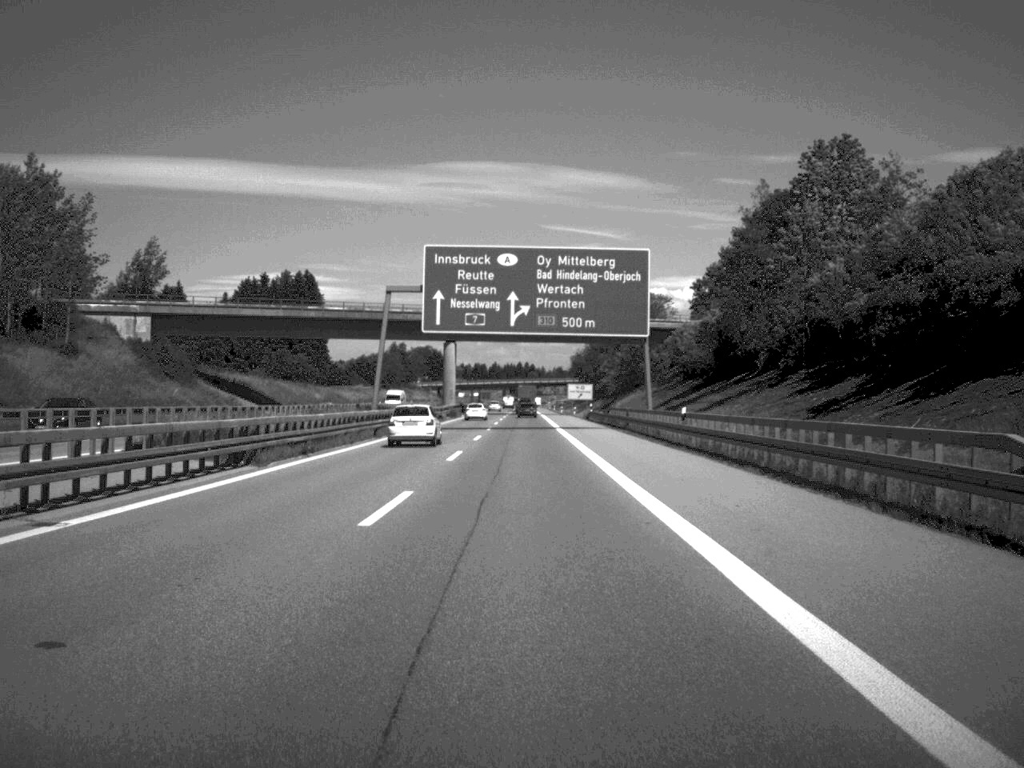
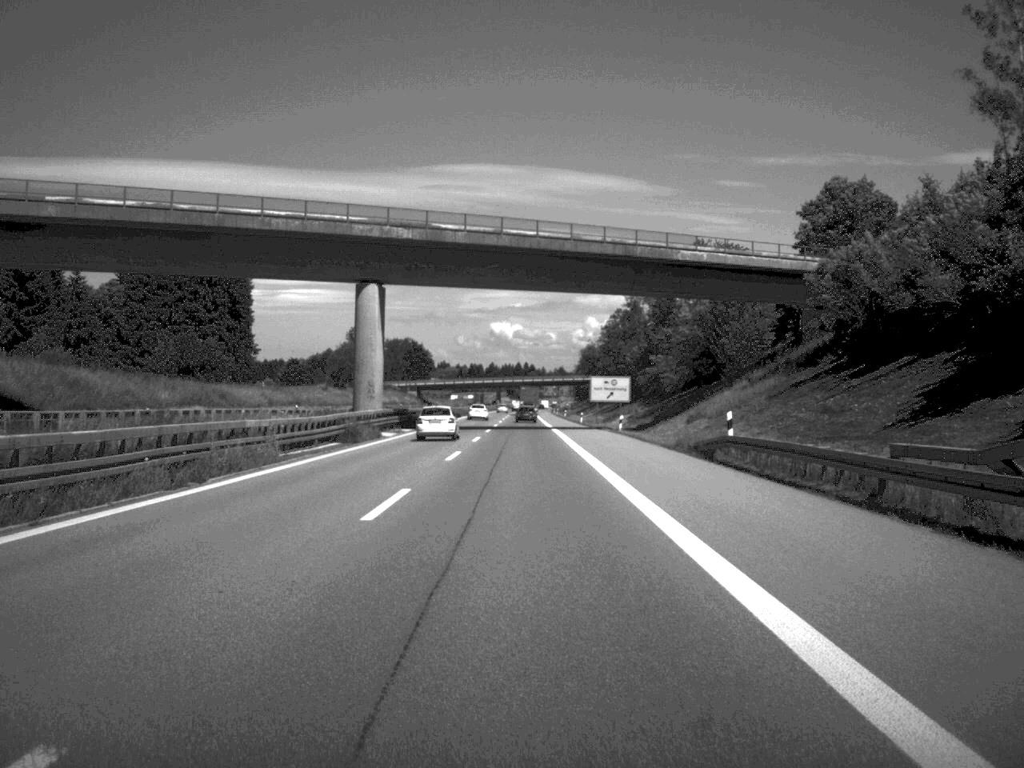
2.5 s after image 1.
(0.0, +69.9) m; 0°
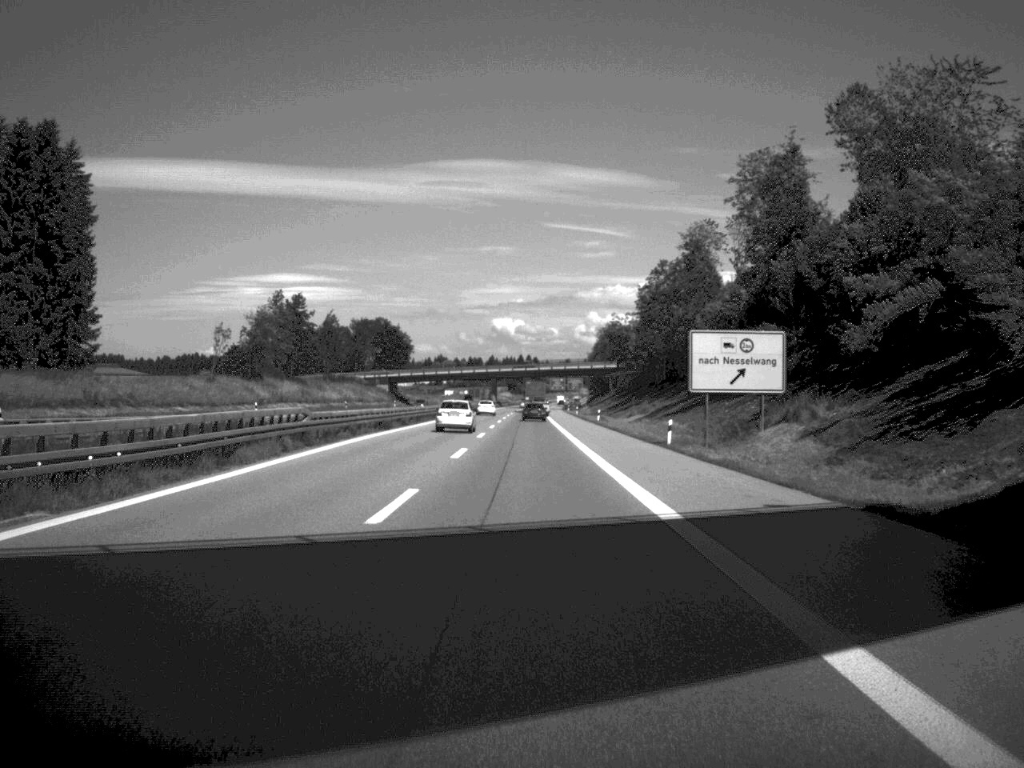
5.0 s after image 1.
(-0.3, +72.0) m; 0°
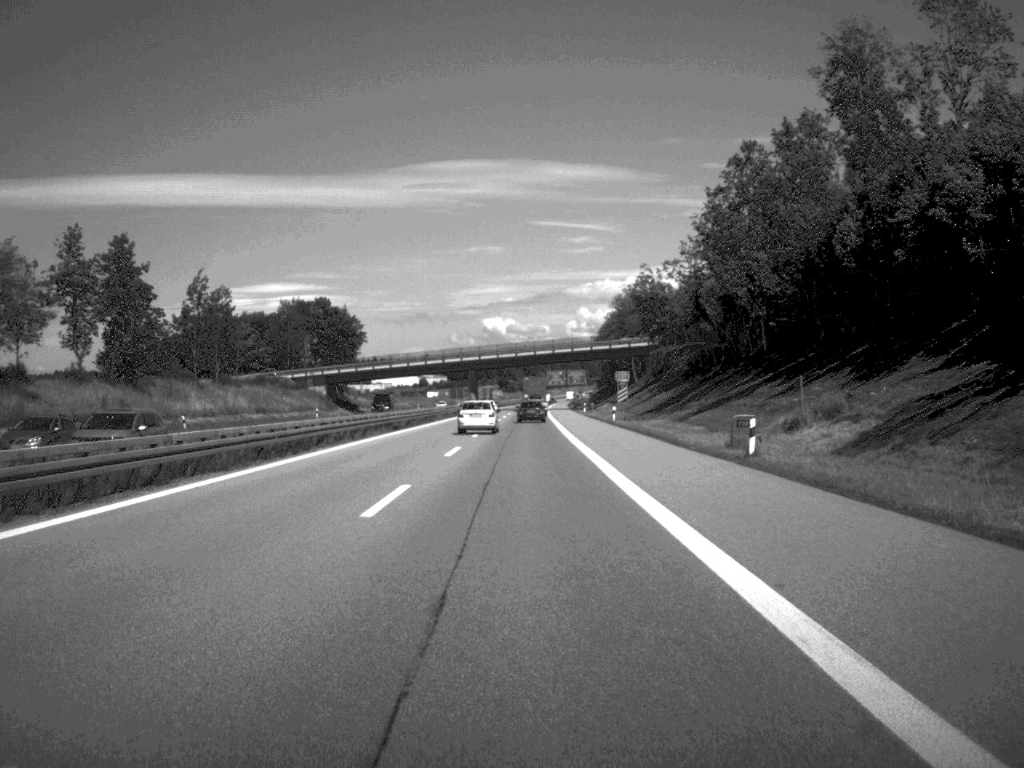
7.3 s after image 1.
(+0.1, +70.1) m; 0°
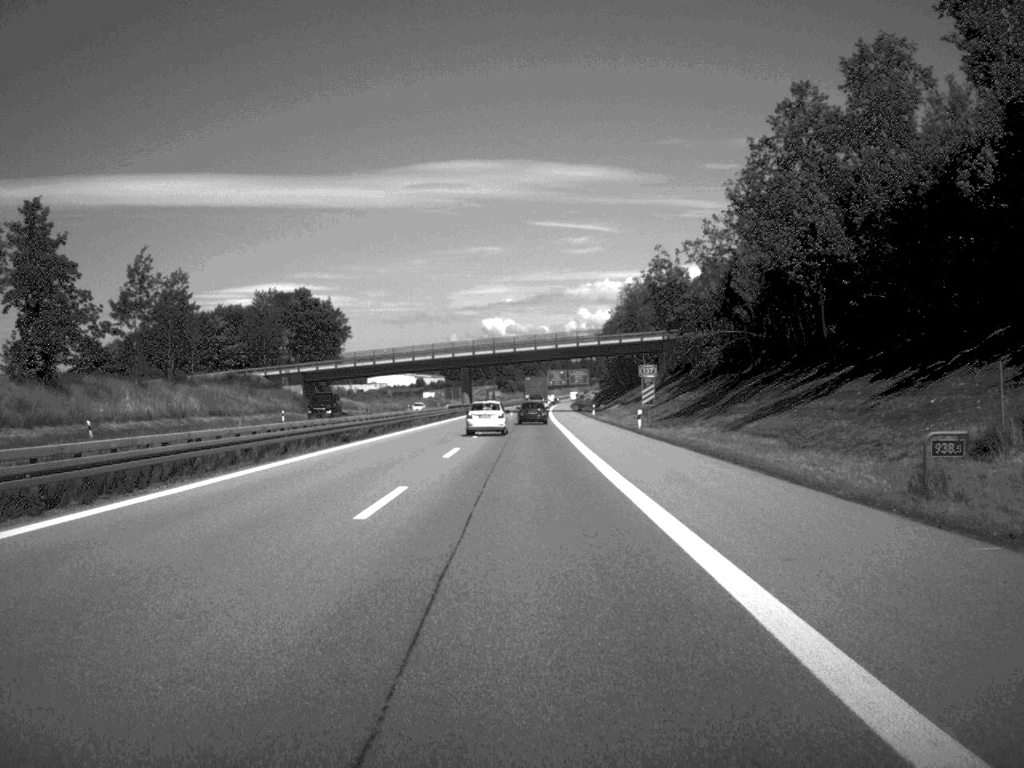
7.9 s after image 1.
(0.0, +18.0) m; 0°
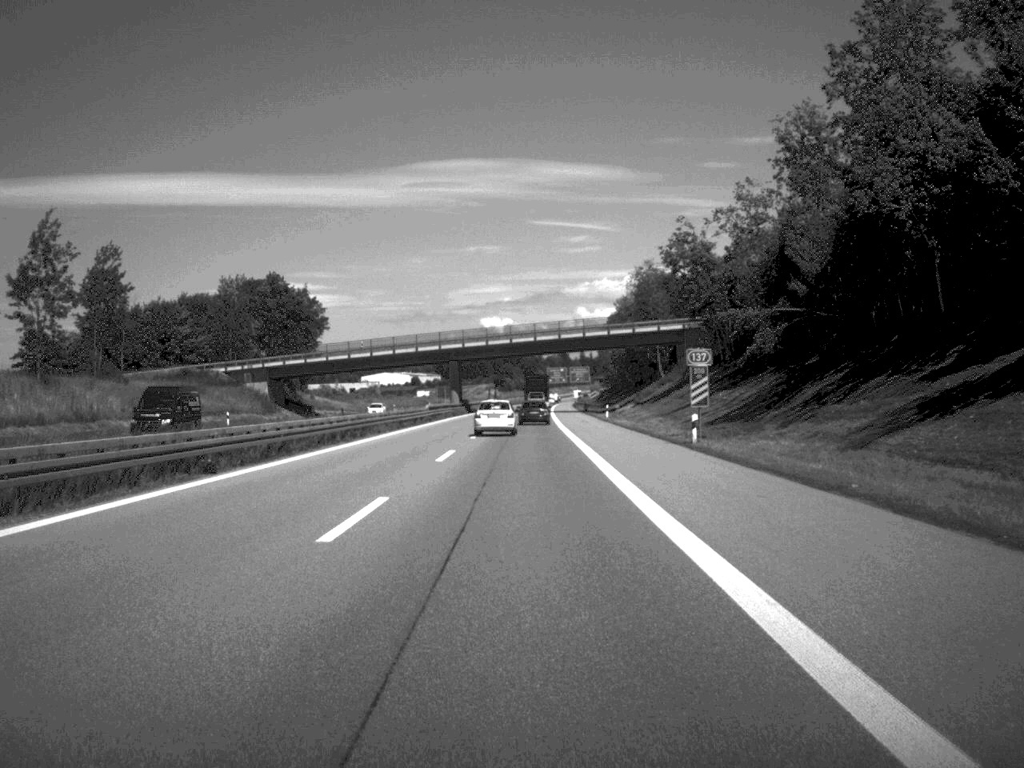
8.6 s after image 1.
(0.0, +20.4) m; 0°
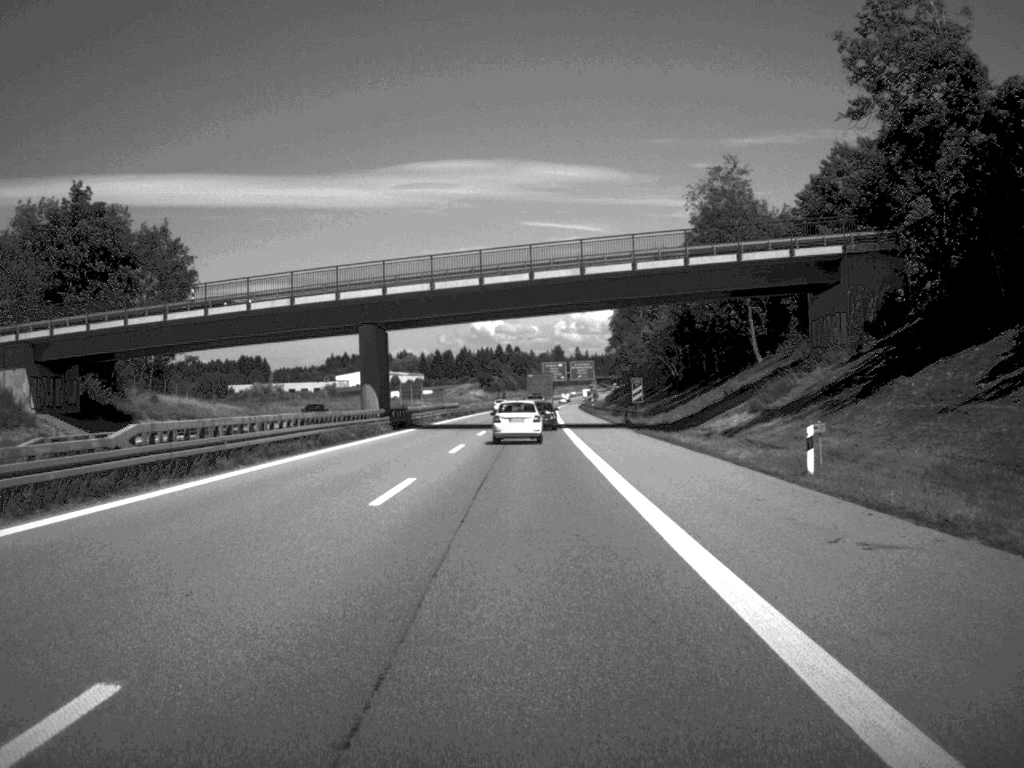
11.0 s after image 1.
(+0.1, +66.1) m; 0°
